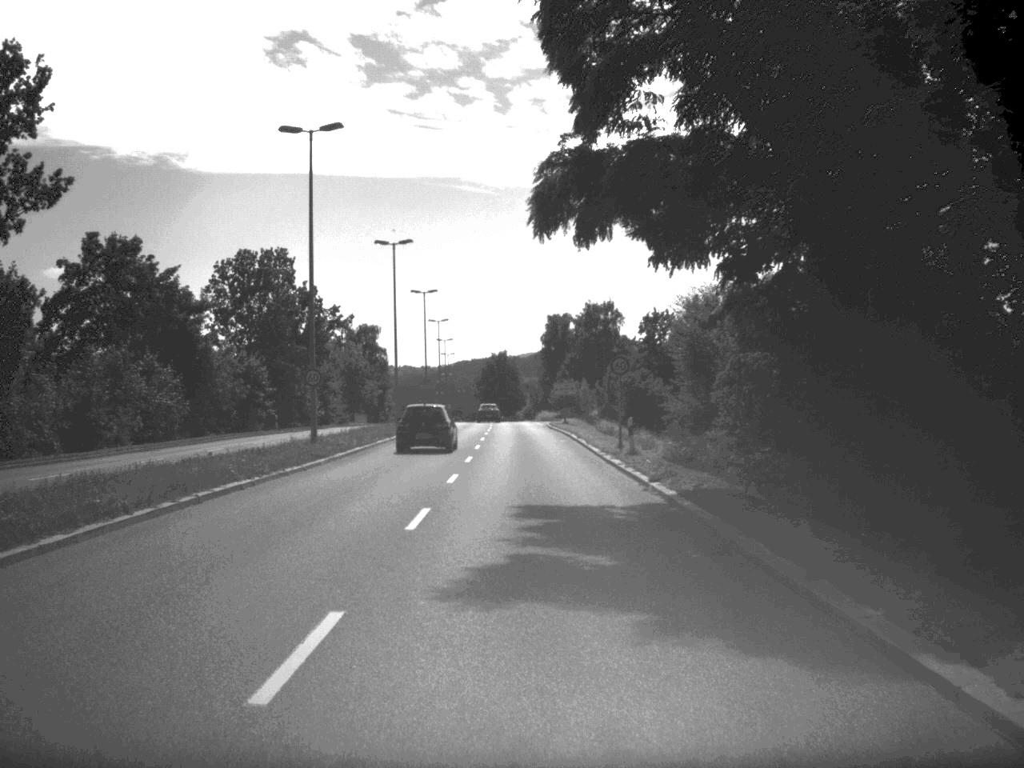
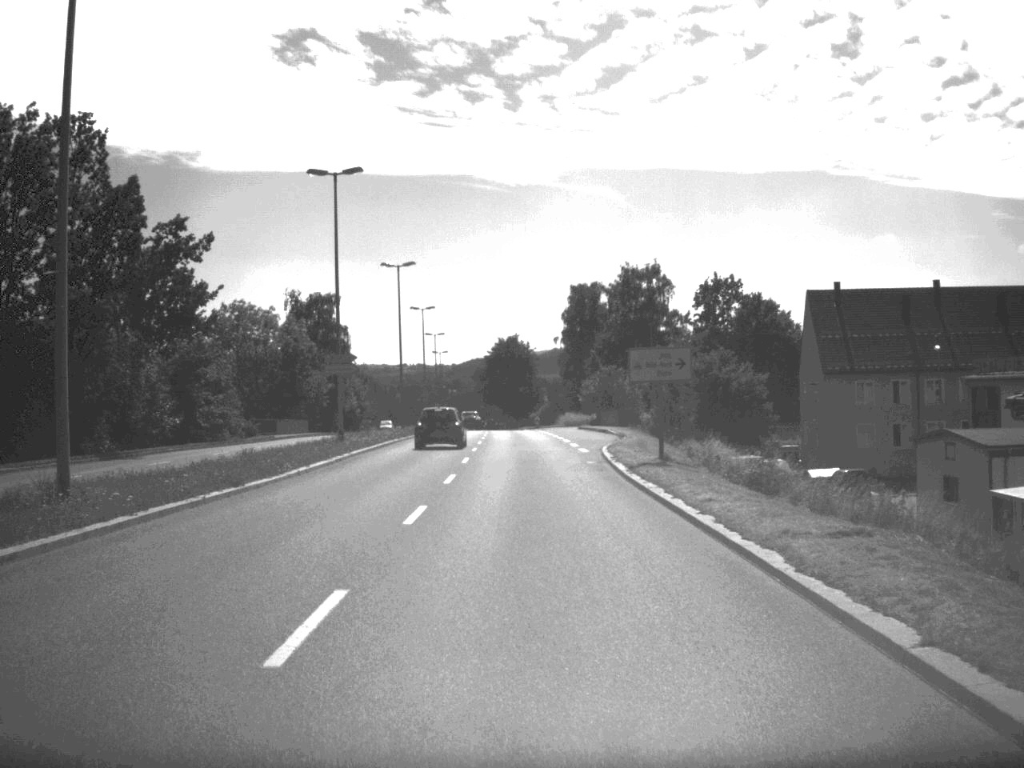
(-0.4, +51.8) m; -1°
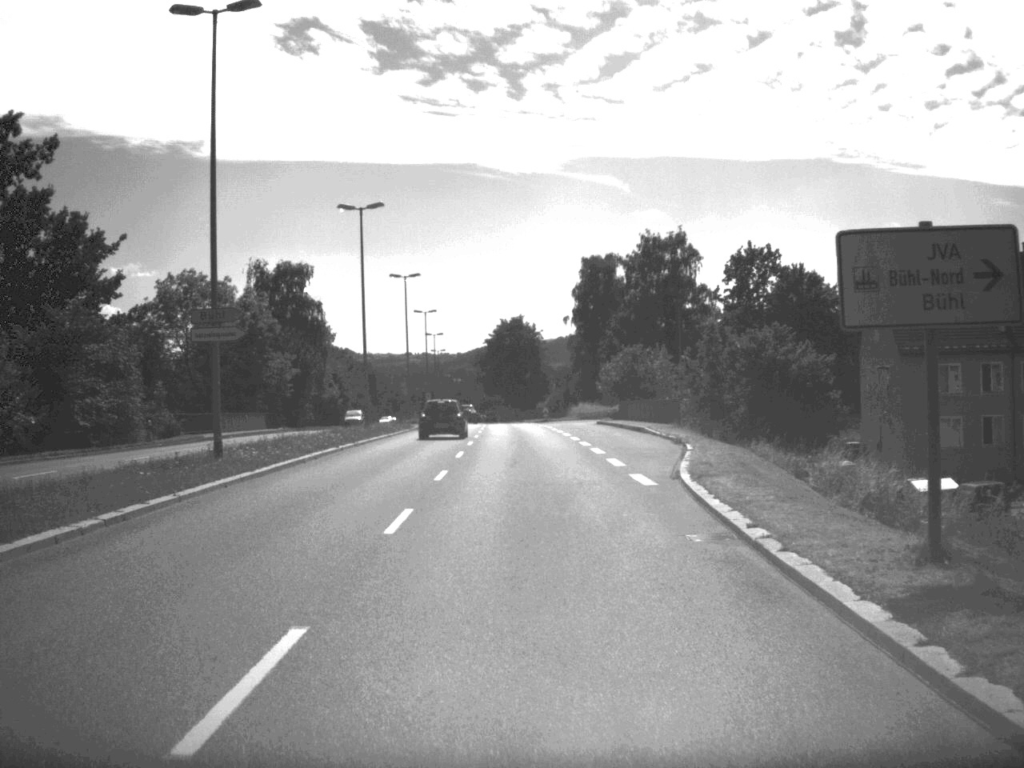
(-0.1, +19.6) m; 0°
